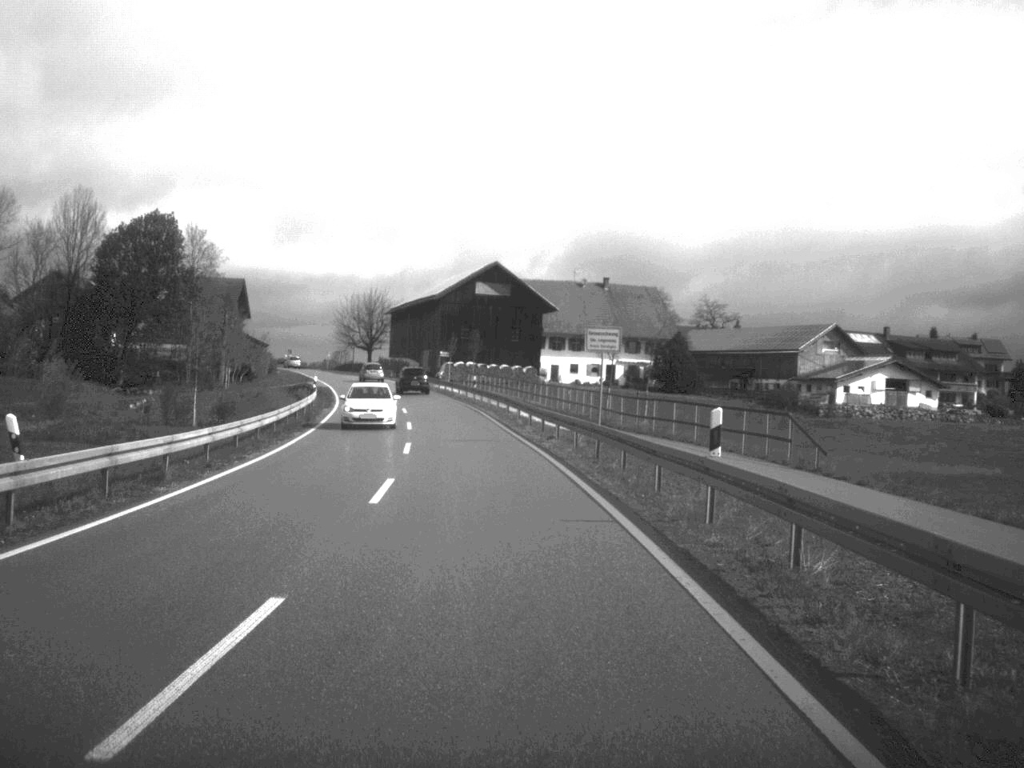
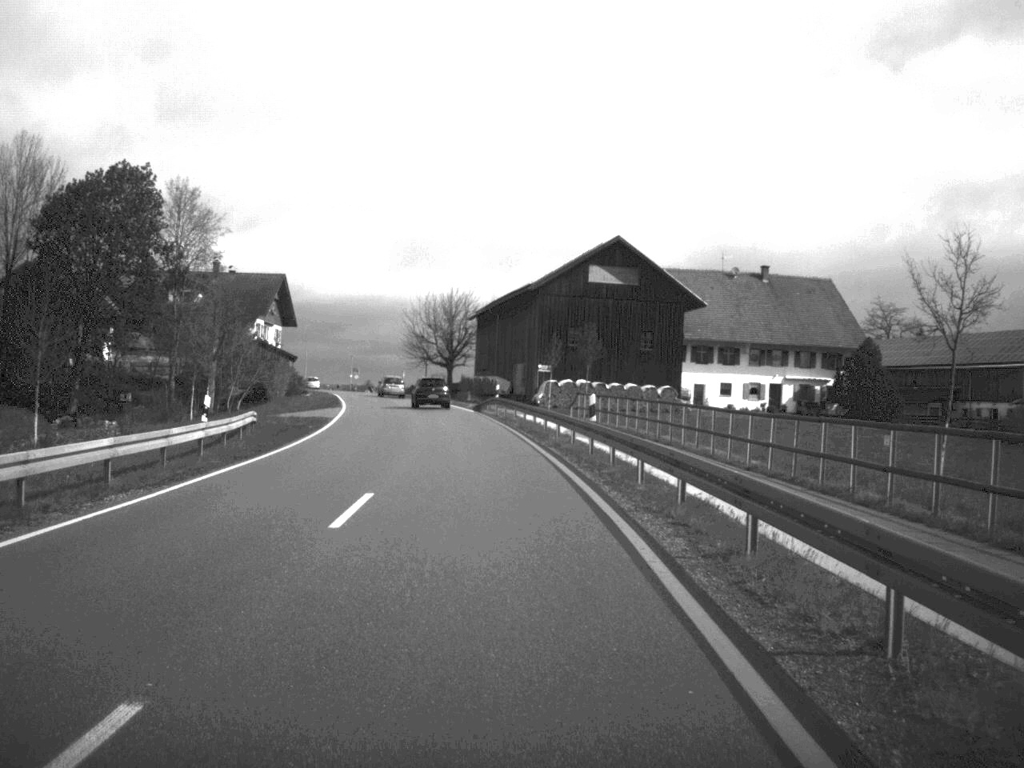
(-1.6, +38.8) m; -5°
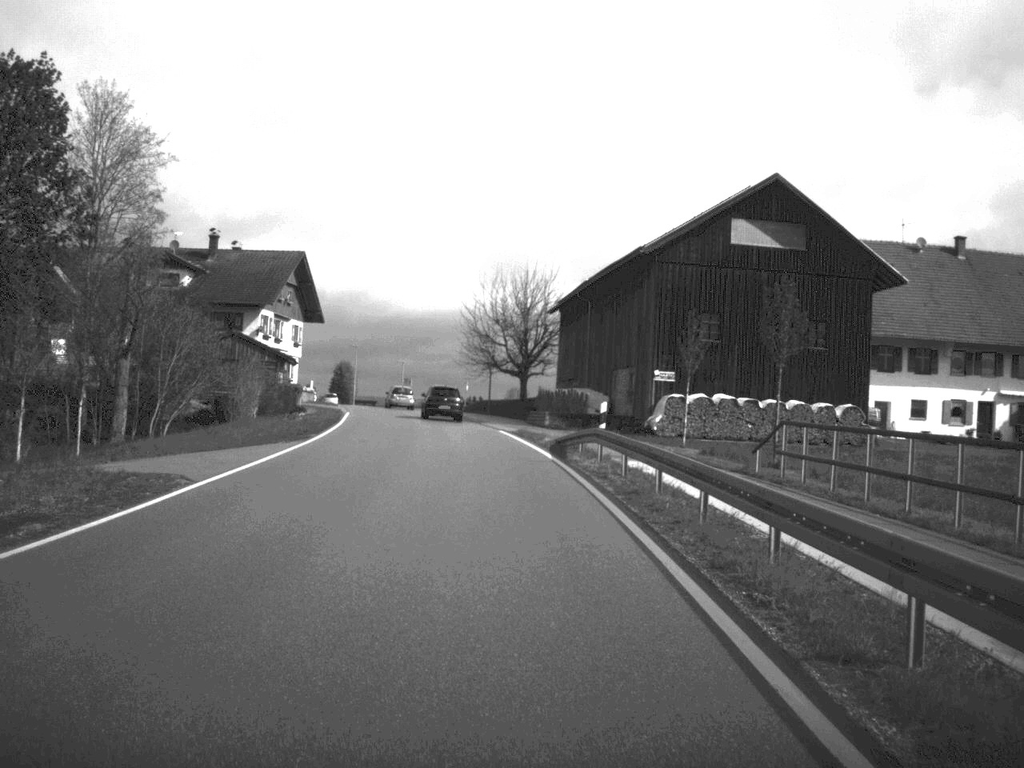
(-1.1, +31.3) m; -4°
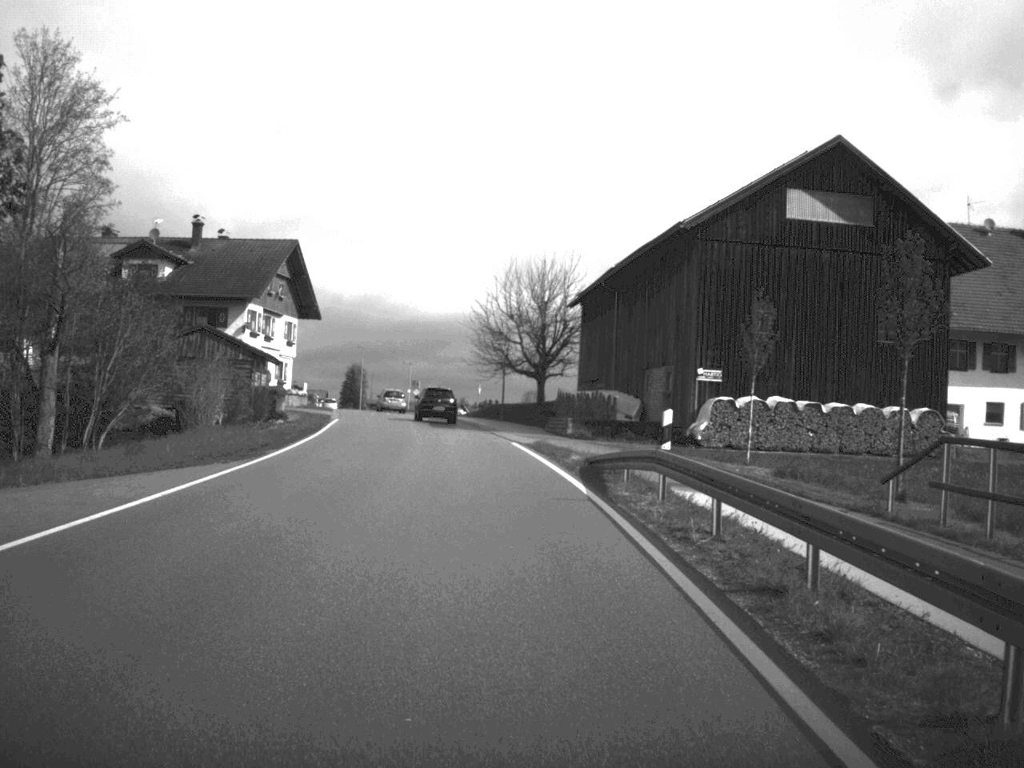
(-0.1, +9.3) m; -1°
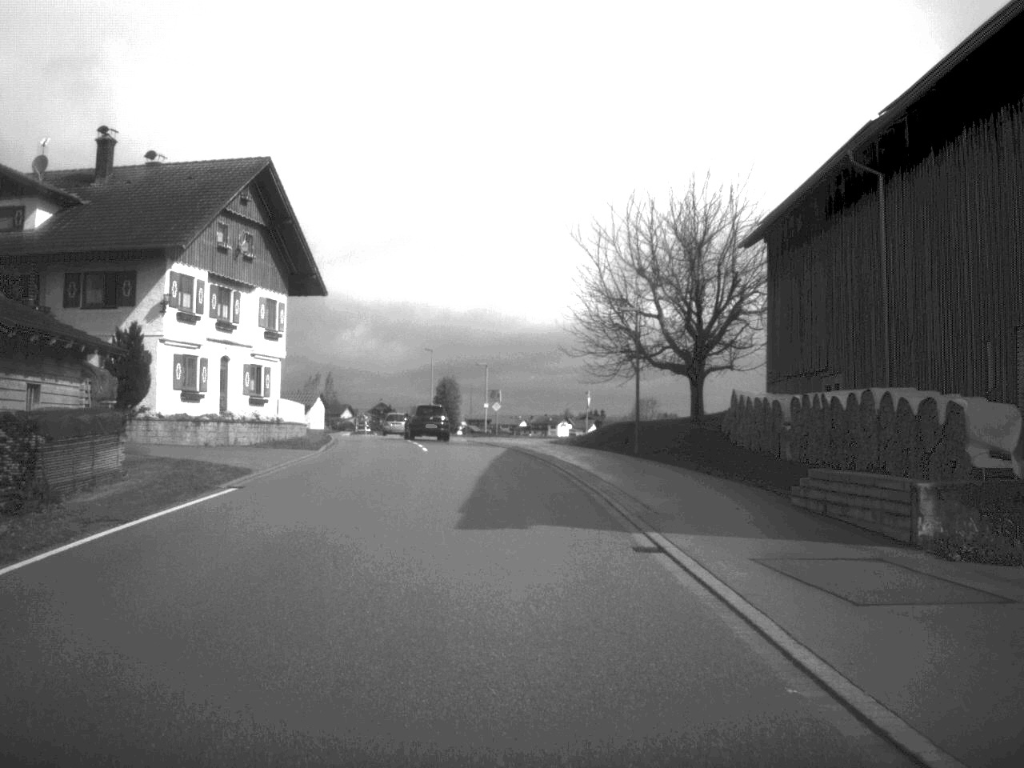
(-1.5, +35.6) m; -5°
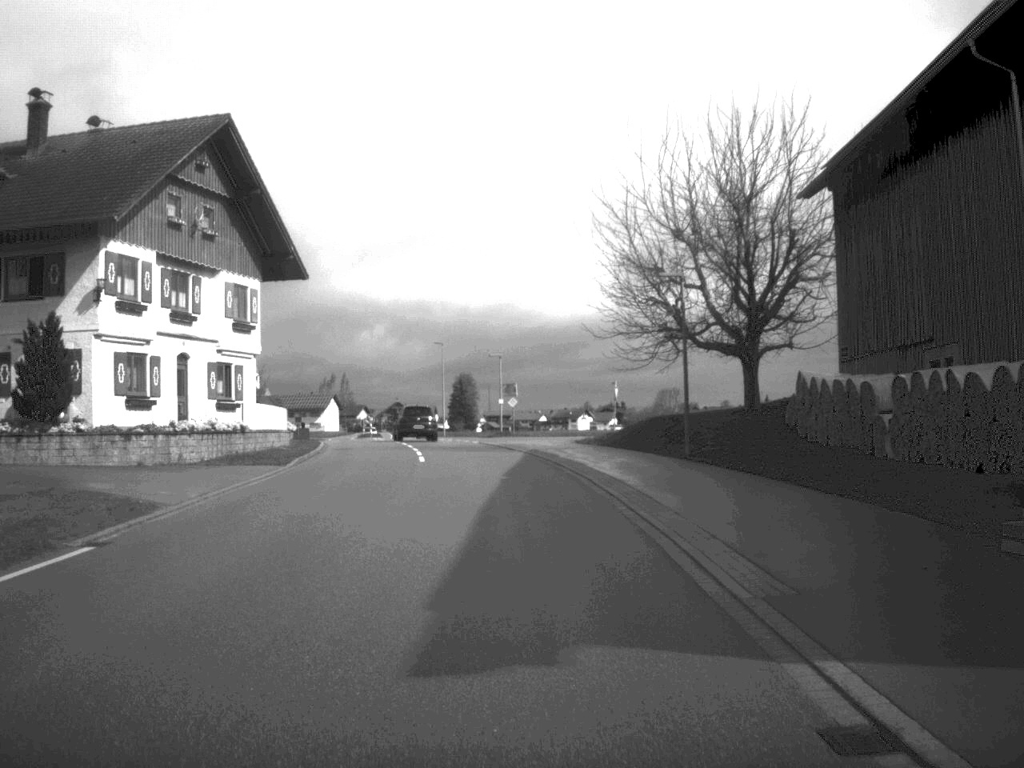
(-0.1, +8.4) m; -1°
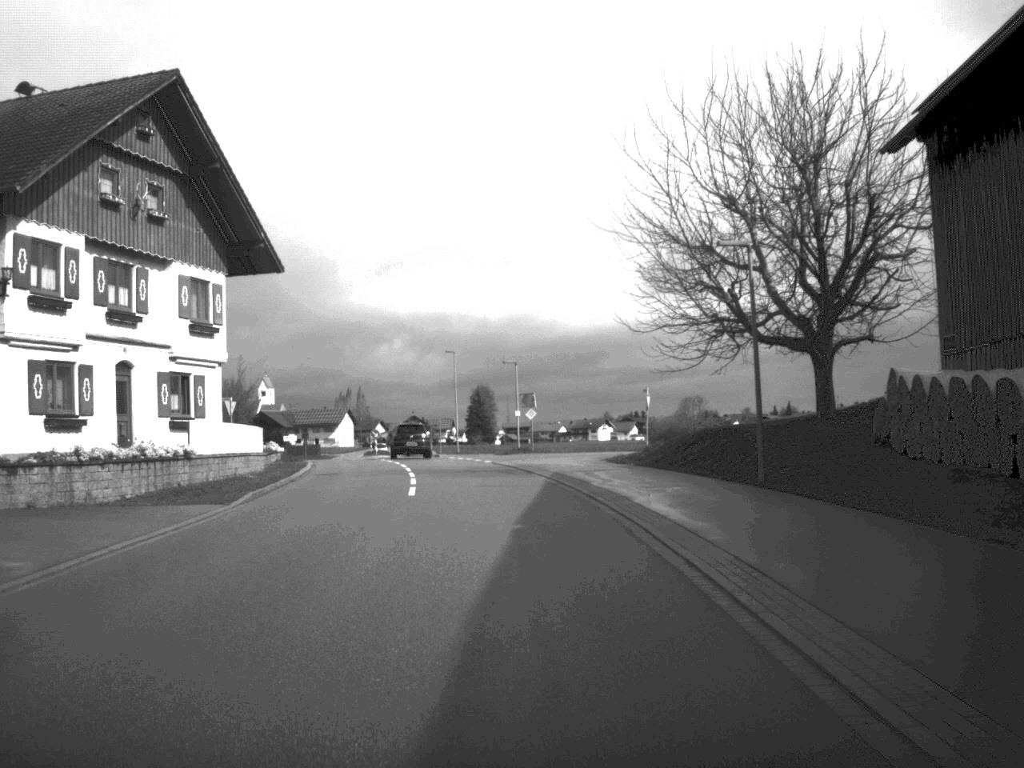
(-0.1, +7.9) m; -1°
